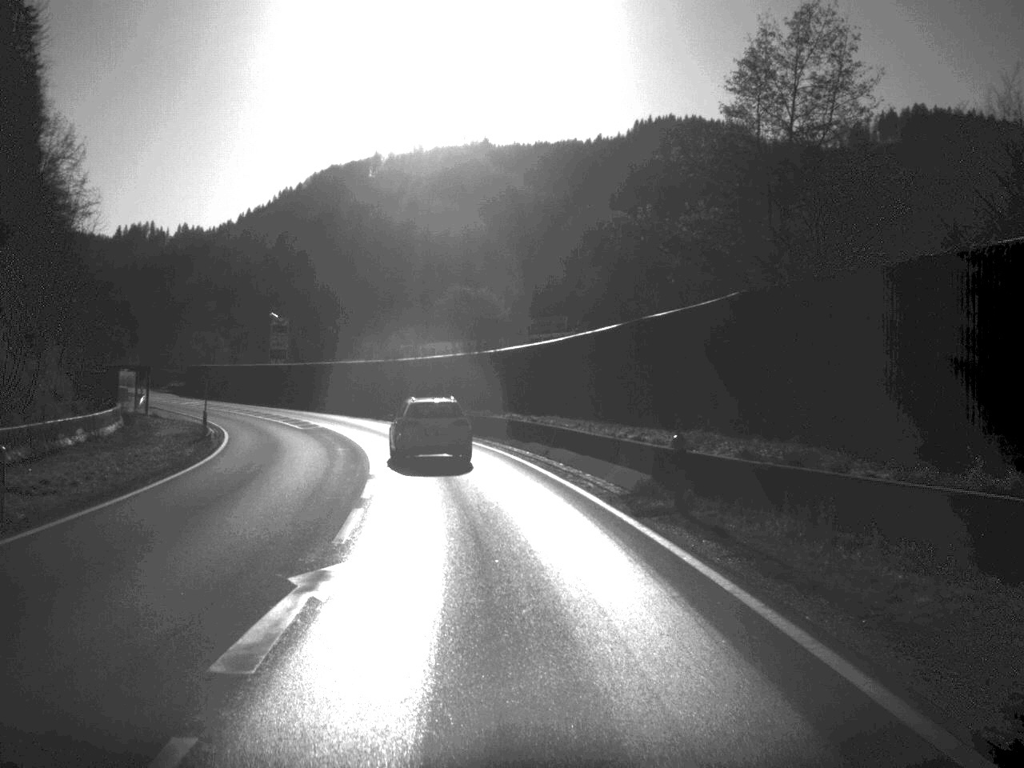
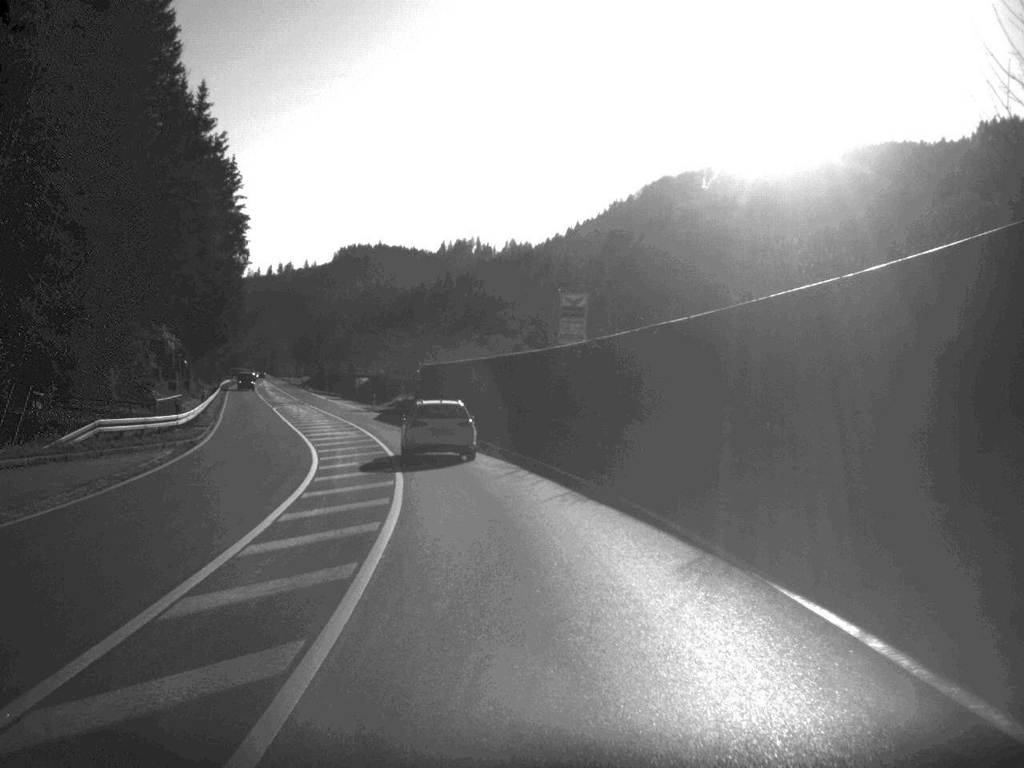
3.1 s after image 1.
(-7.6, +57.3) m; -15°
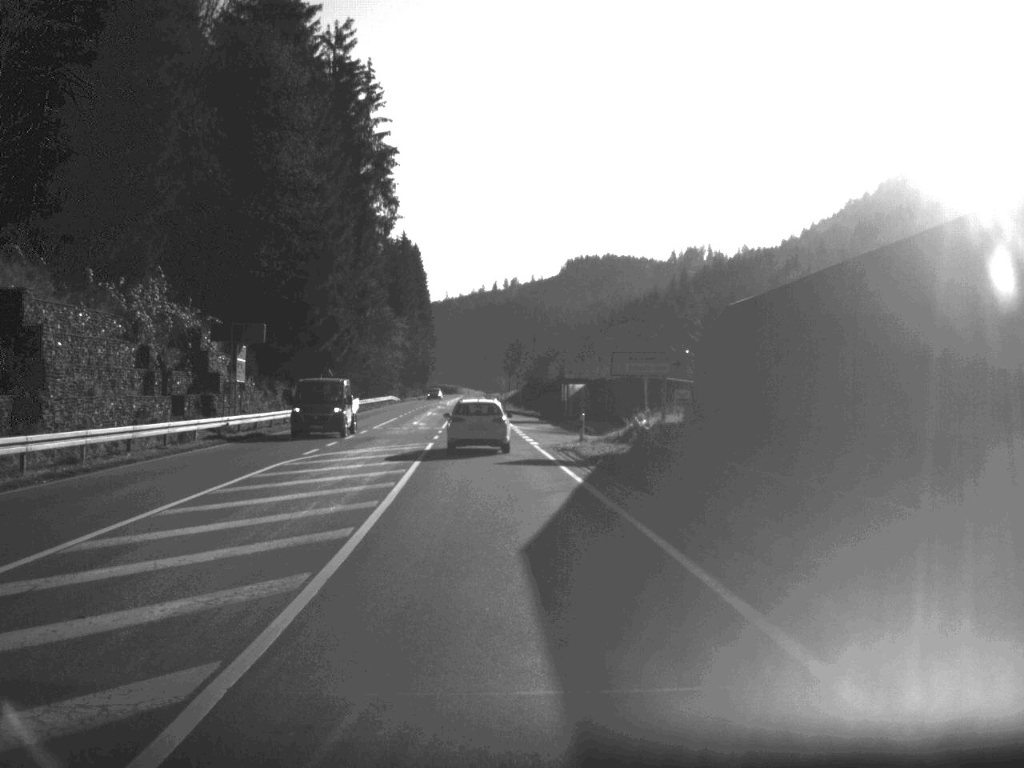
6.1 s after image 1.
(-5.6, +56.4) m; -10°
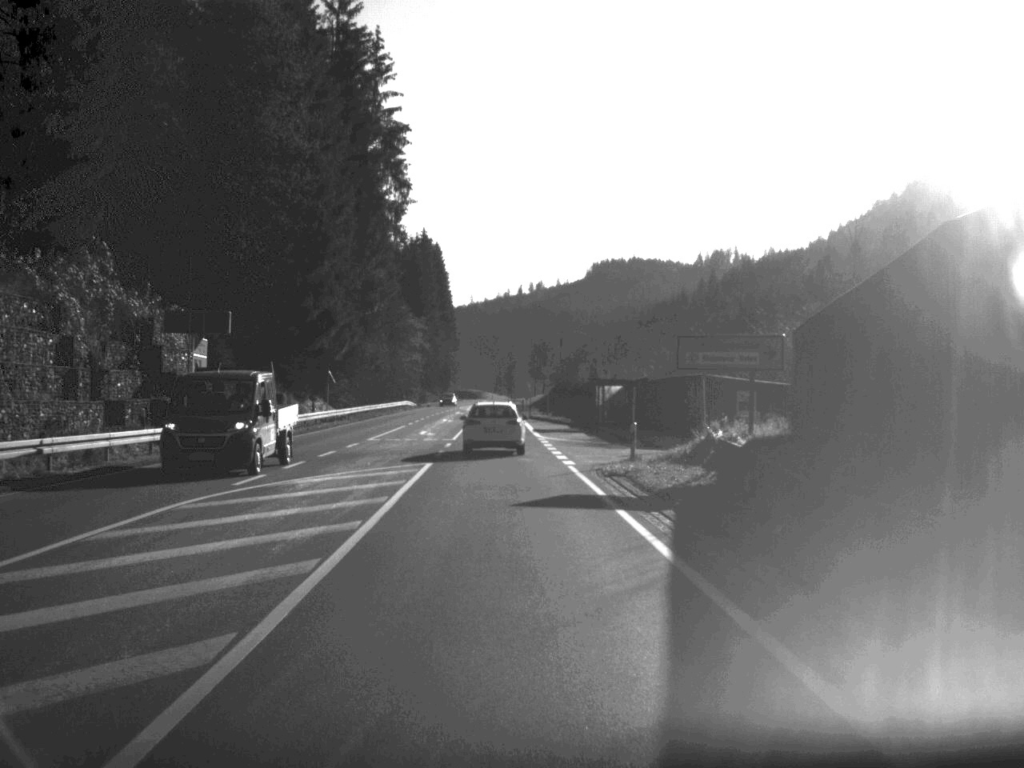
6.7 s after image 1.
(-0.1, +11.0) m; -1°
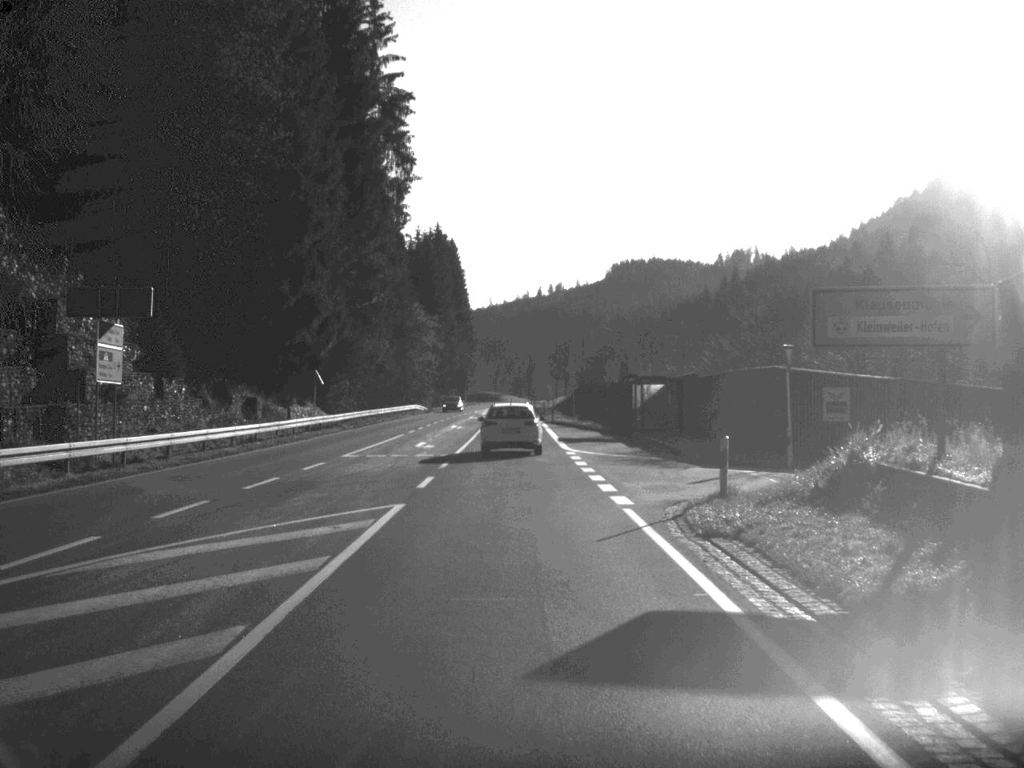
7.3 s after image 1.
(-0.1, +11.6) m; -1°
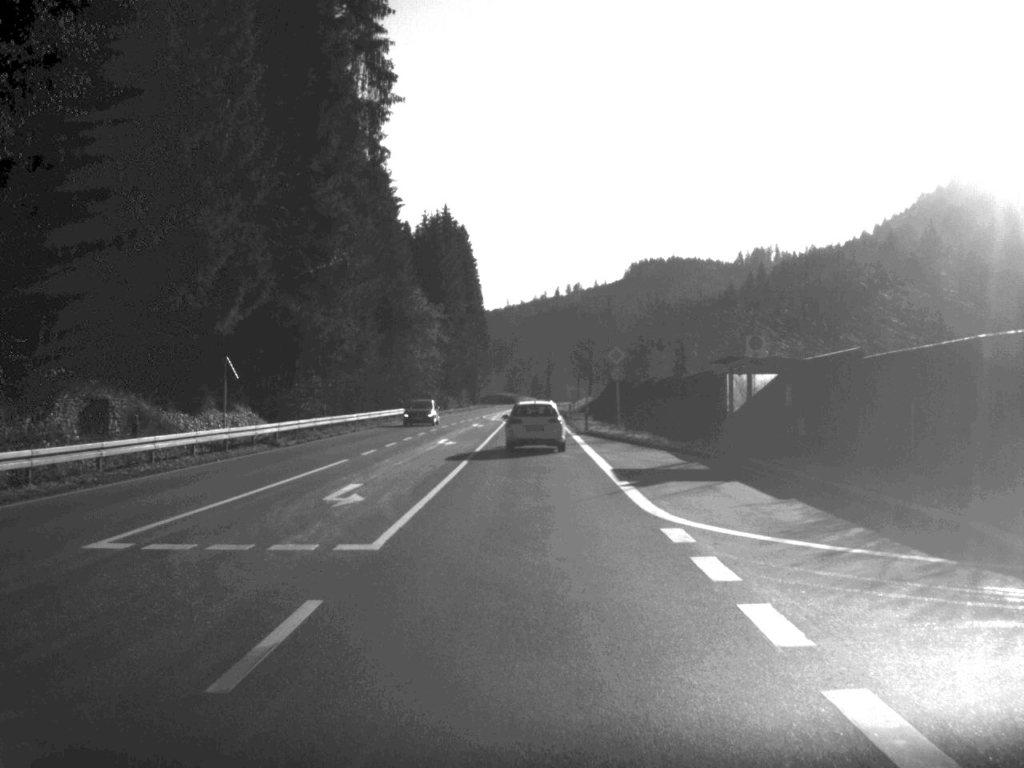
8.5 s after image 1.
(-0.2, +22.9) m; -1°
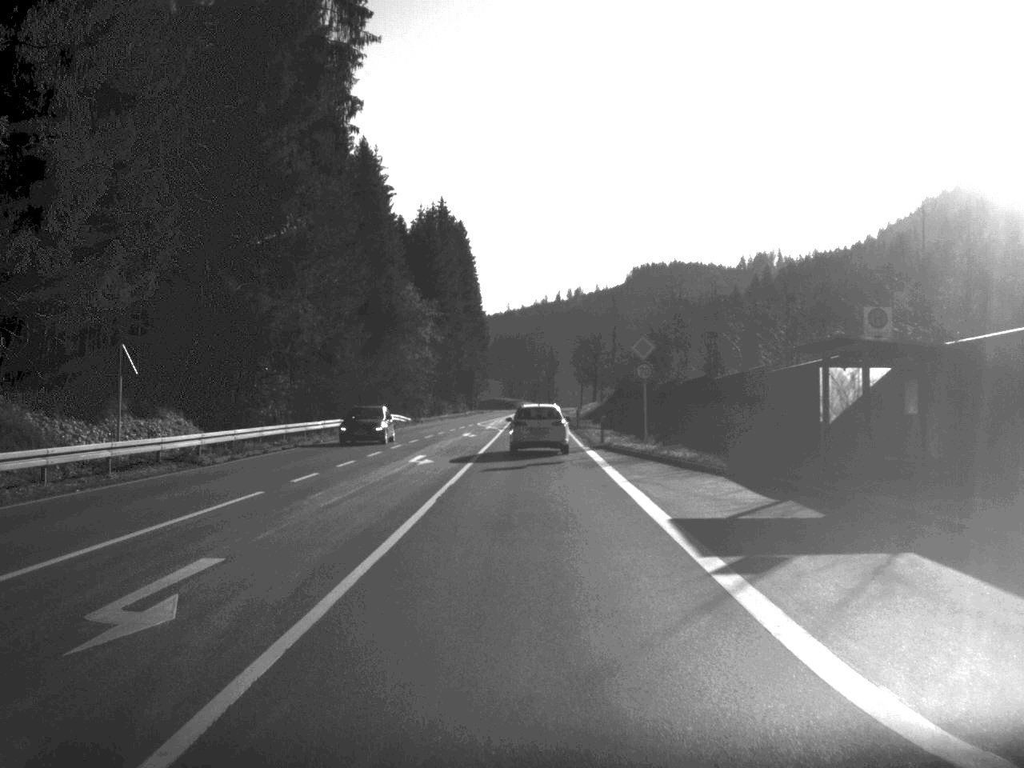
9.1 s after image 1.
(0.0, +11.3) m; 0°
